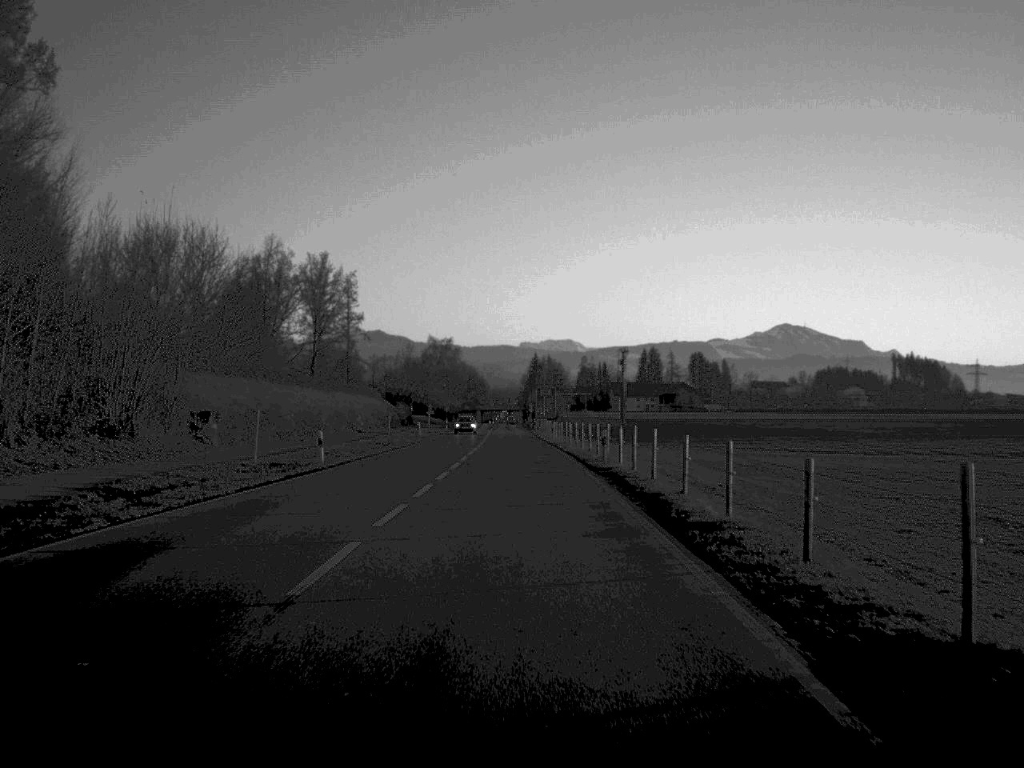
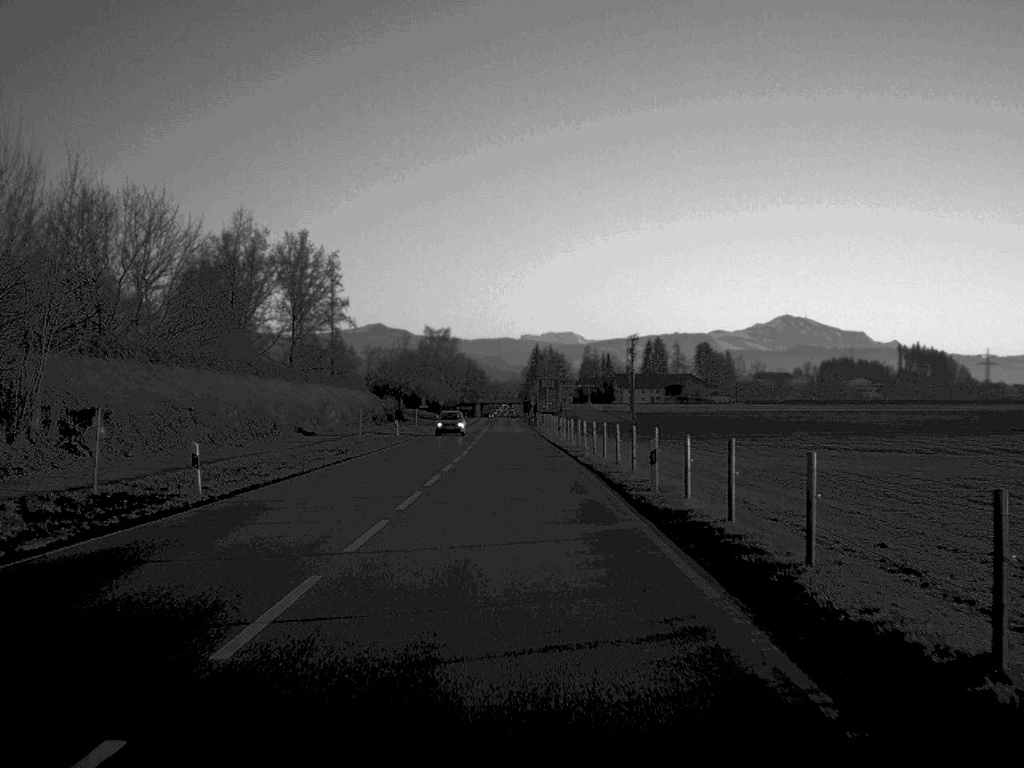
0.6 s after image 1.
(0.0, +14.3) m; 0°
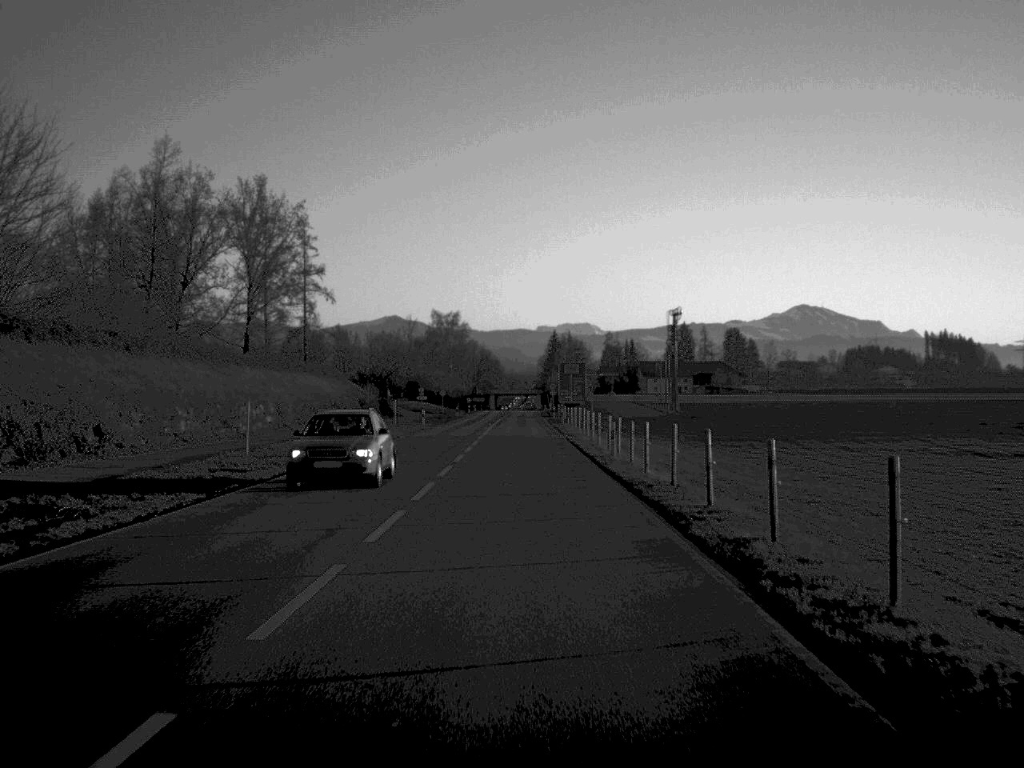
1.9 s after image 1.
(-0.2, +29.4) m; -1°
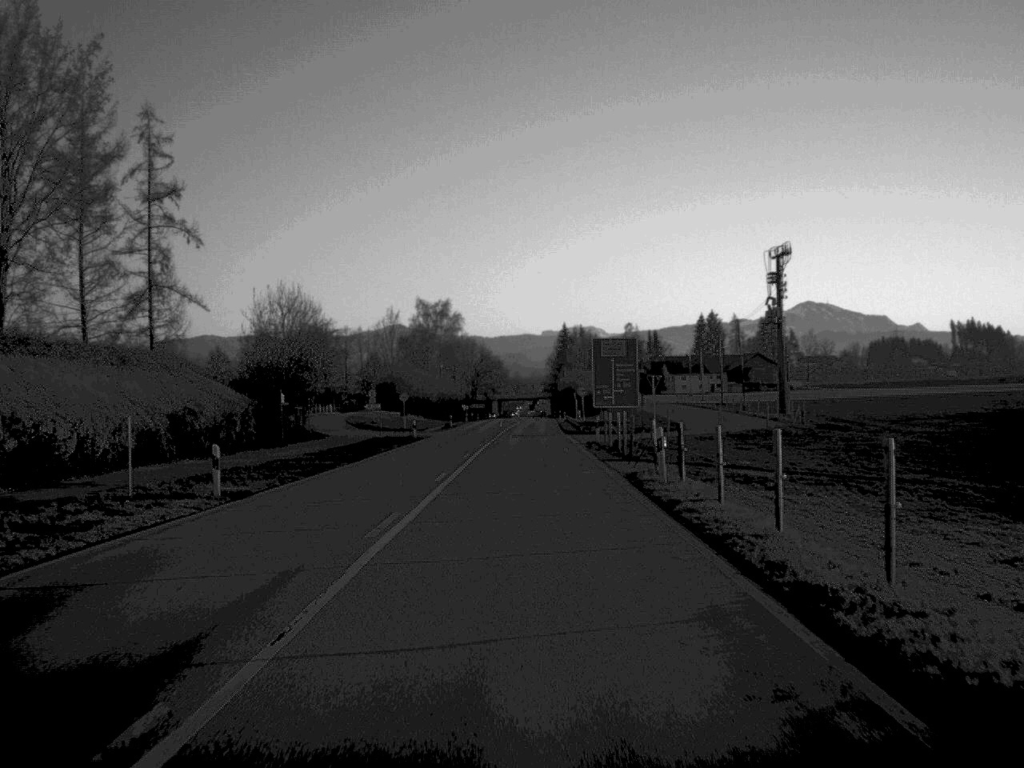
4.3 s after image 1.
(-0.2, +53.1) m; 0°
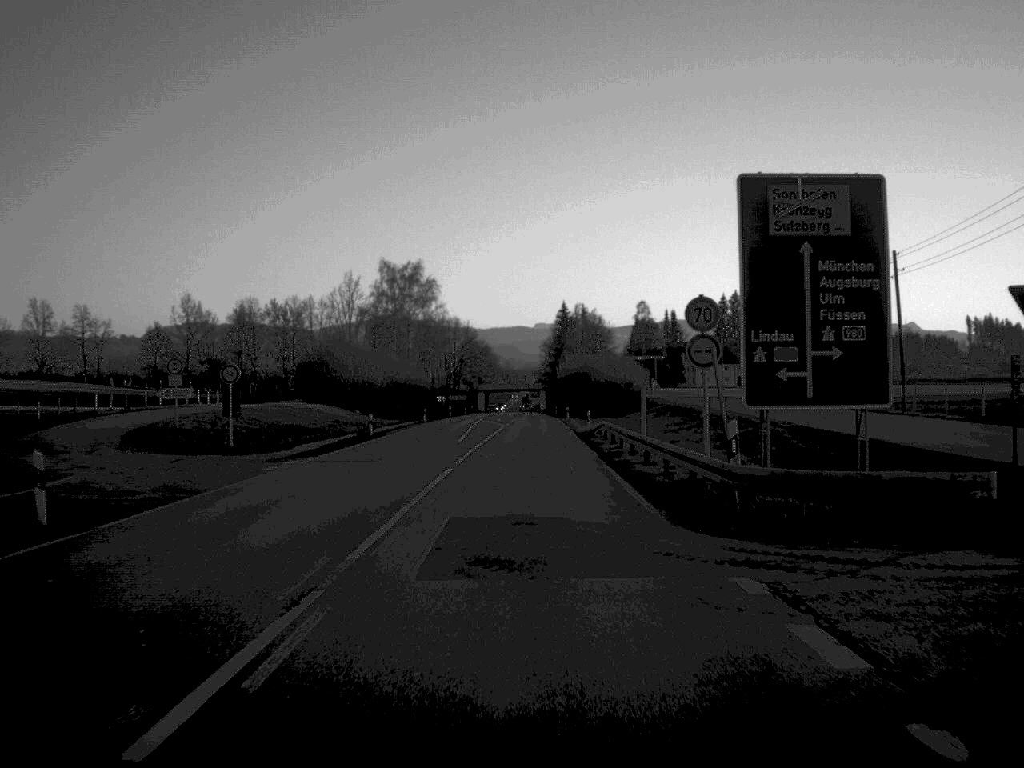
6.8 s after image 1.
(+0.1, +52.4) m; 0°
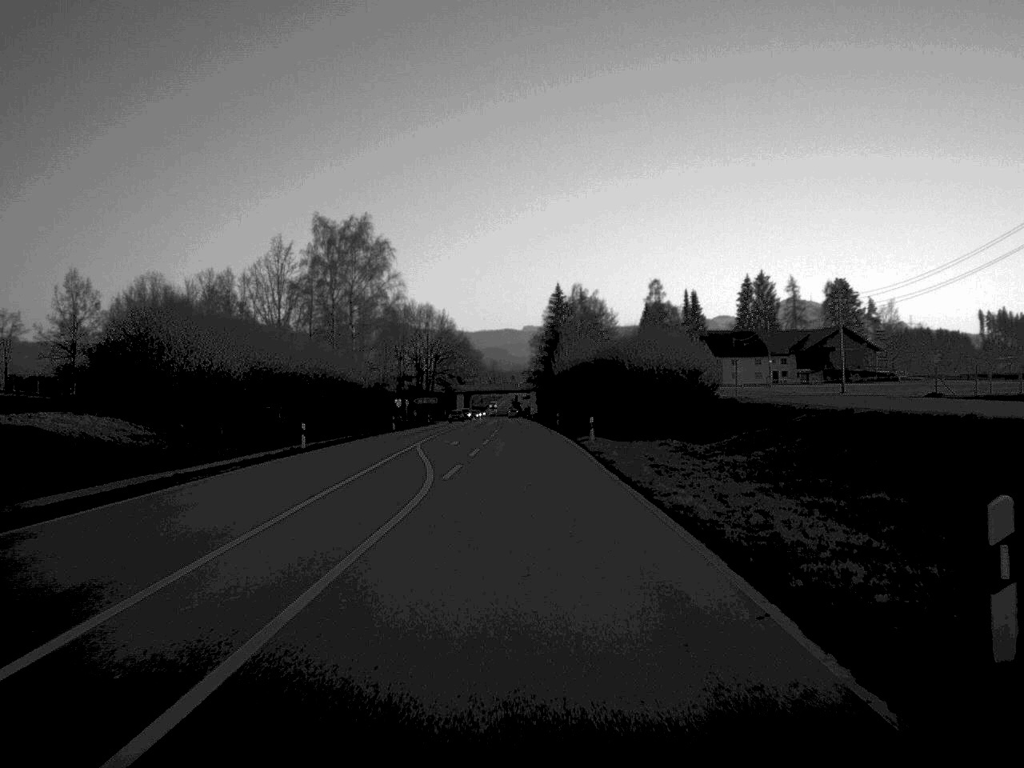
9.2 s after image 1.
(+0.2, +50.5) m; 0°
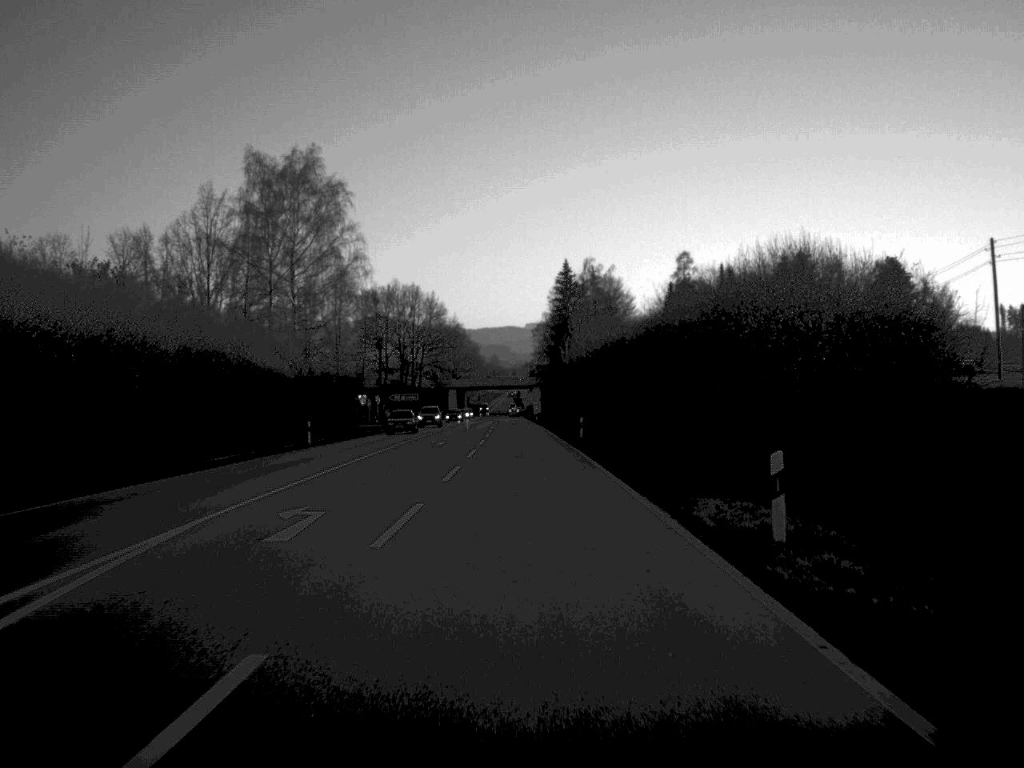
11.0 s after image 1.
(0.0, +36.5) m; 0°
